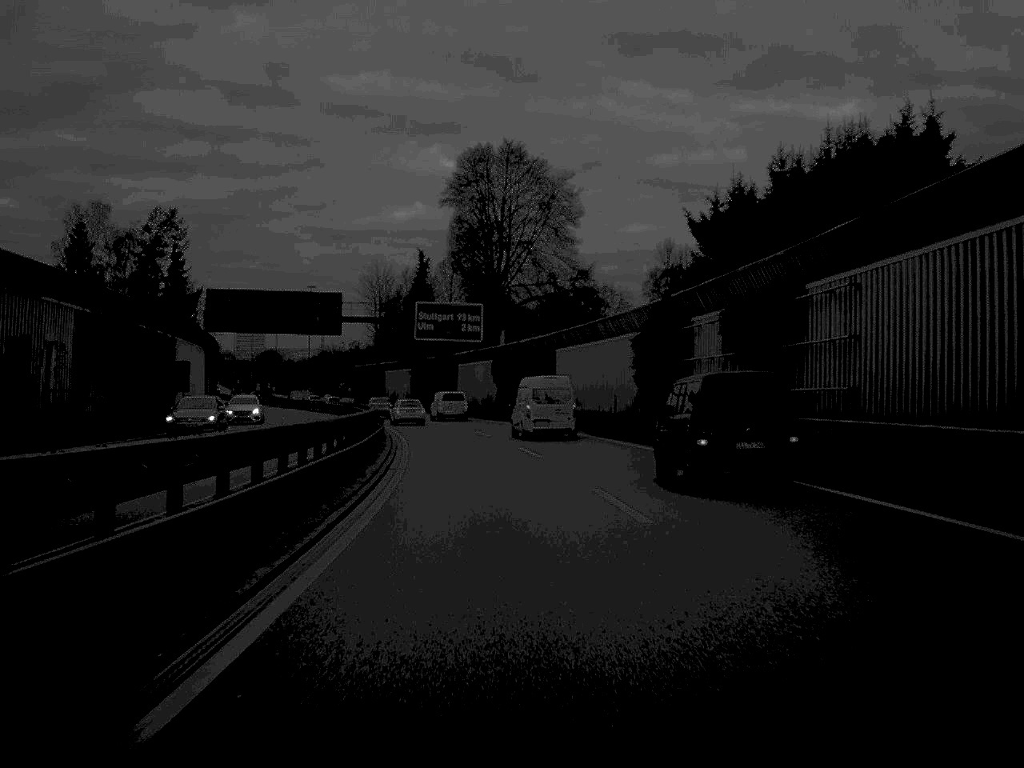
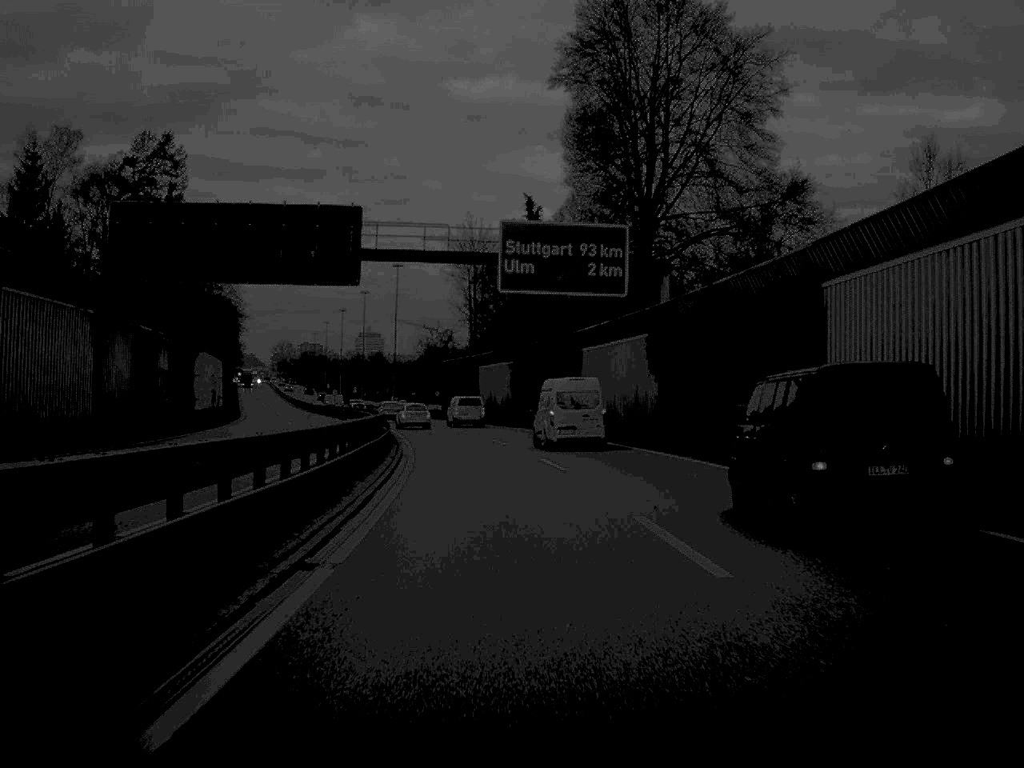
(-2.0, +40.3) m; -6°
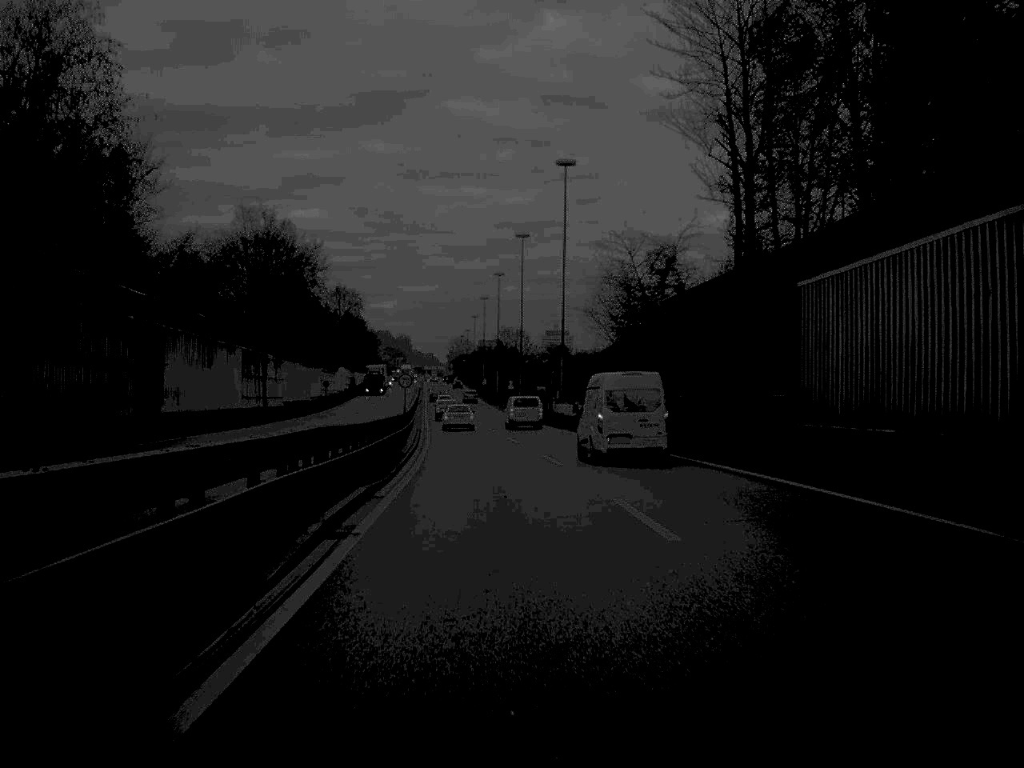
(-5.3, +68.1) m; -9°
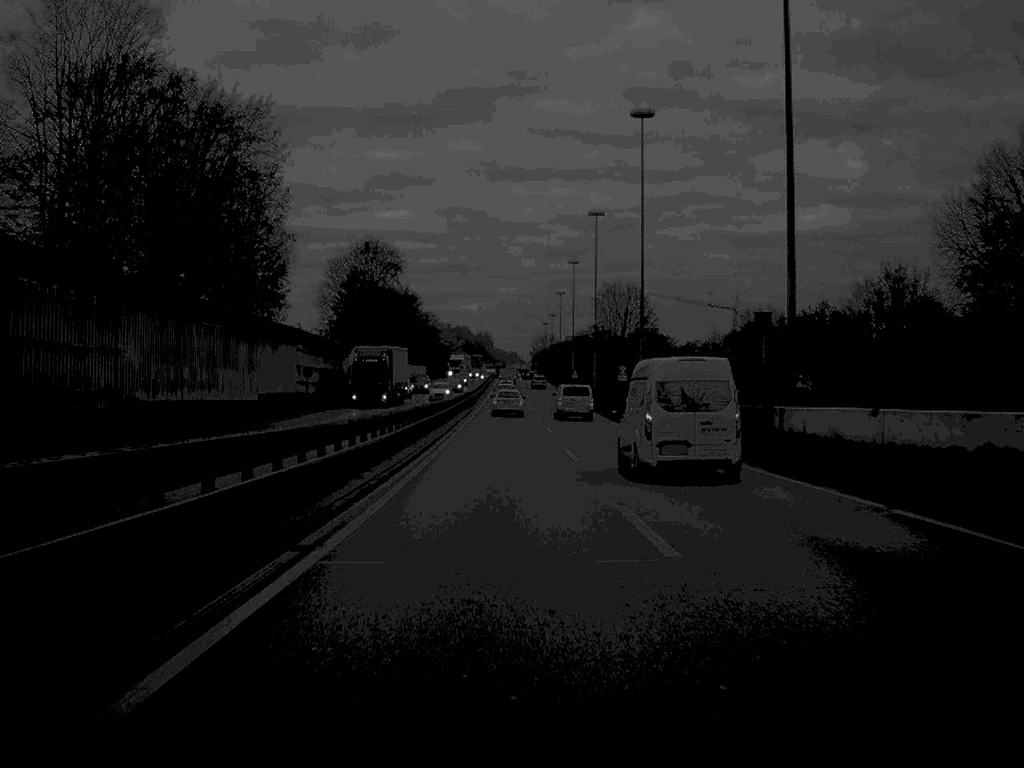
(-2.1, +55.3) m; -4°
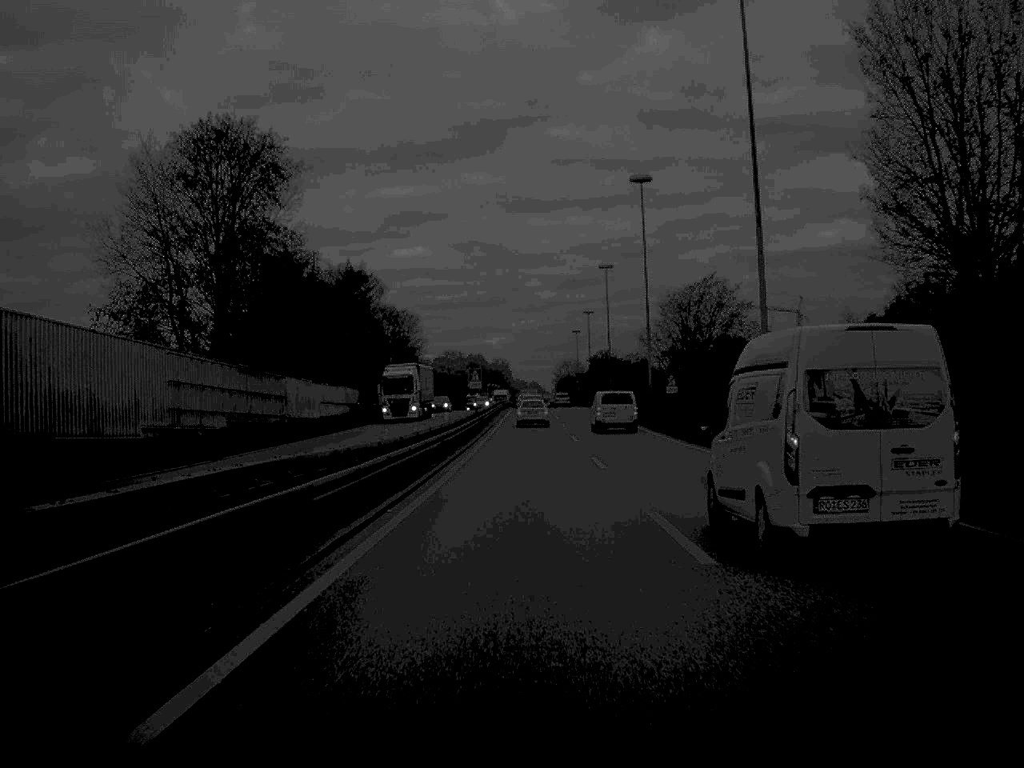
(-1.0, +72.3) m; -1°
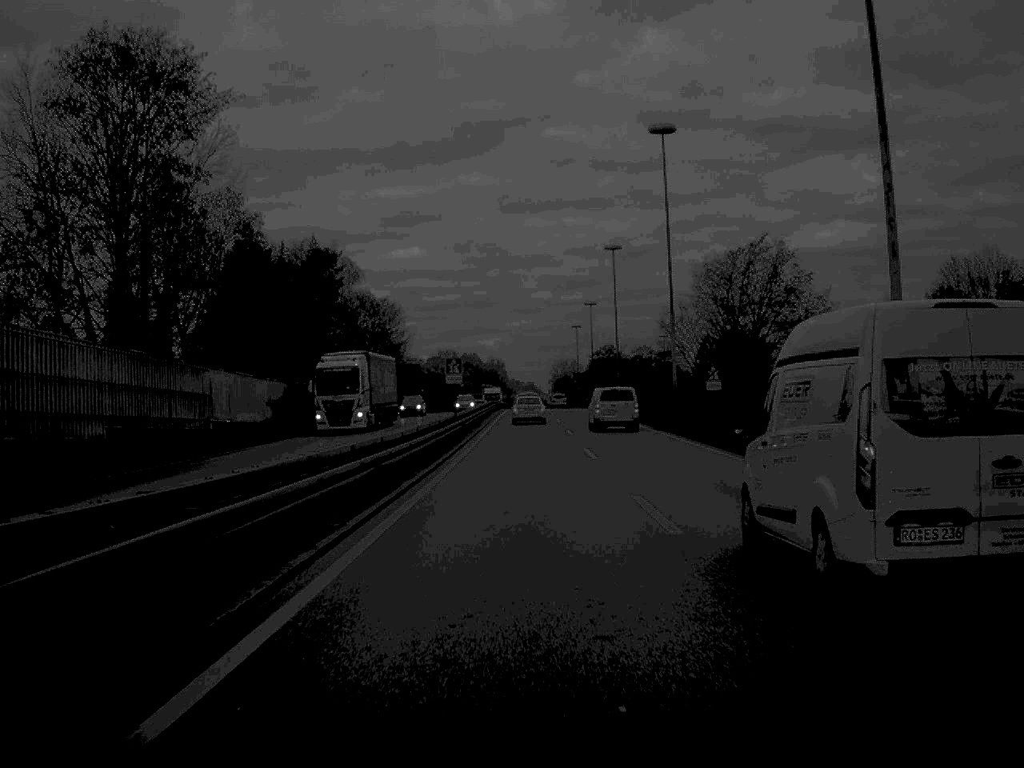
(0.0, +14.8) m; 0°
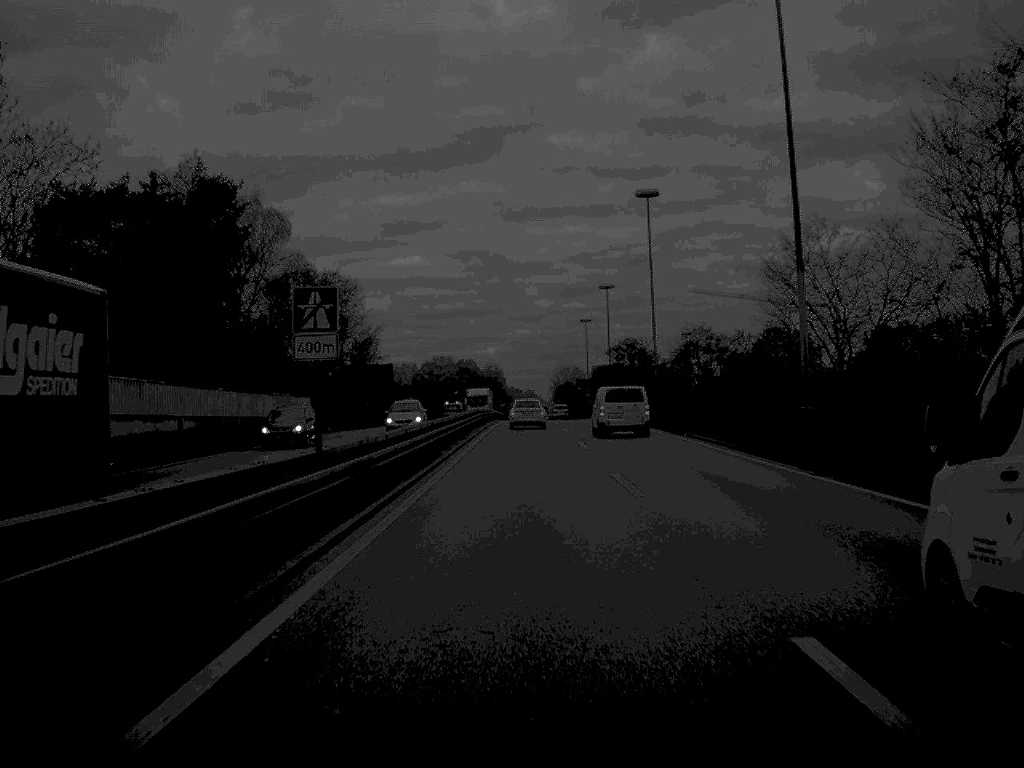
(0.0, +31.4) m; 0°
